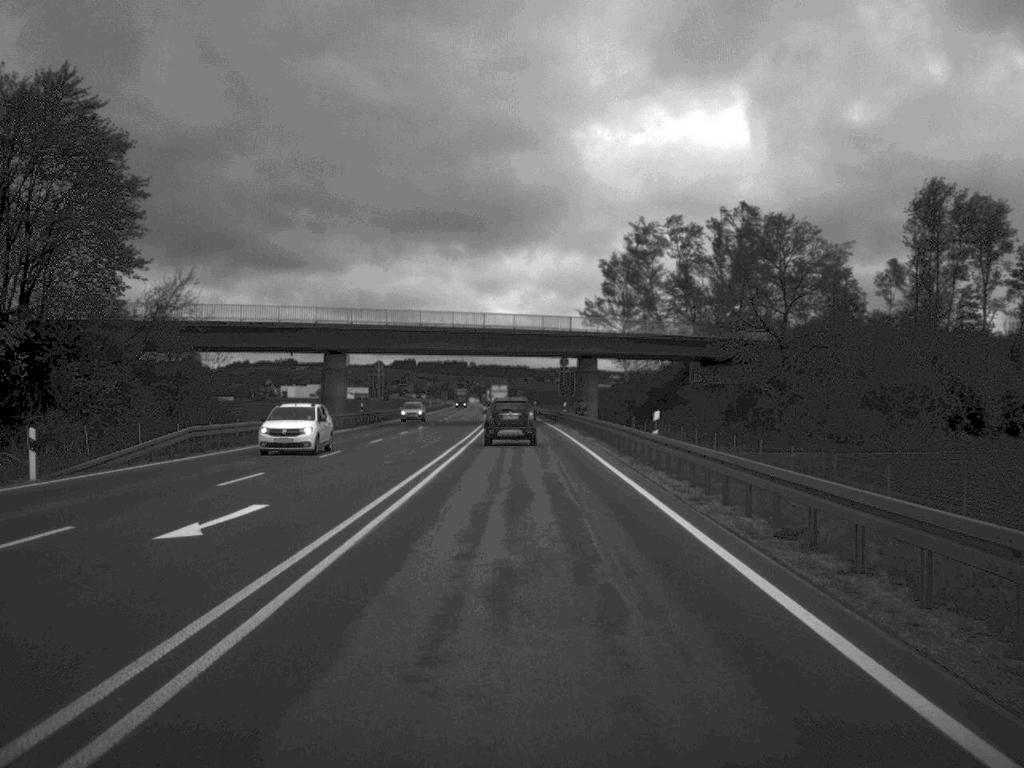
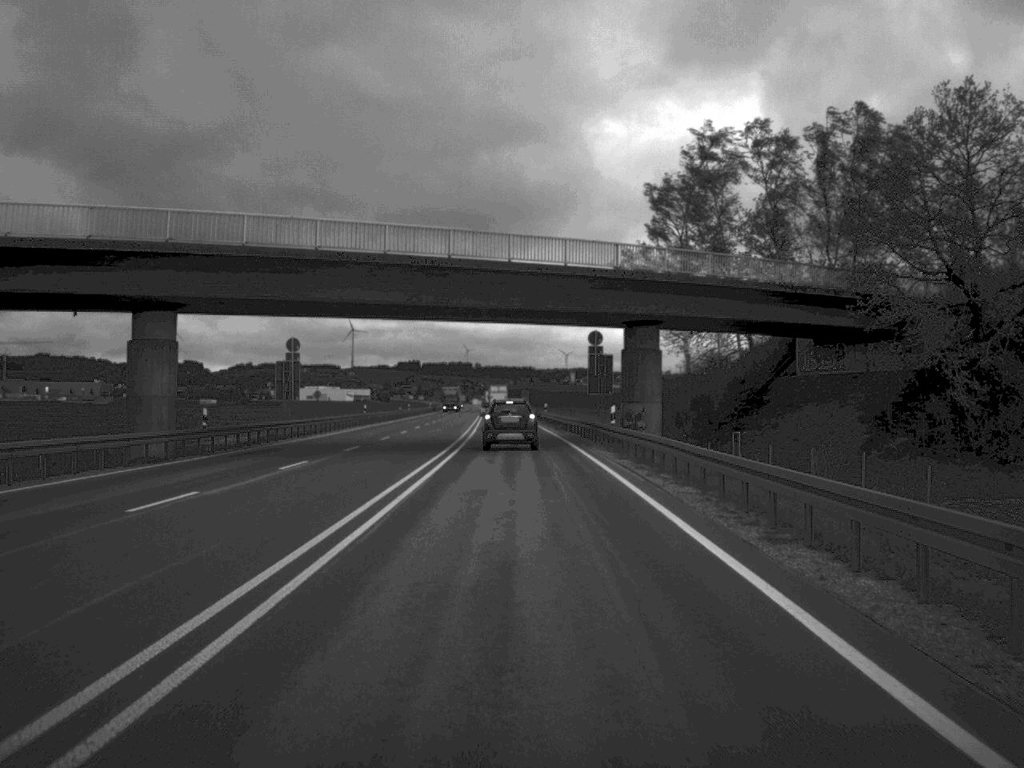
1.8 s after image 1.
(-0.1, +41.4) m; 0°
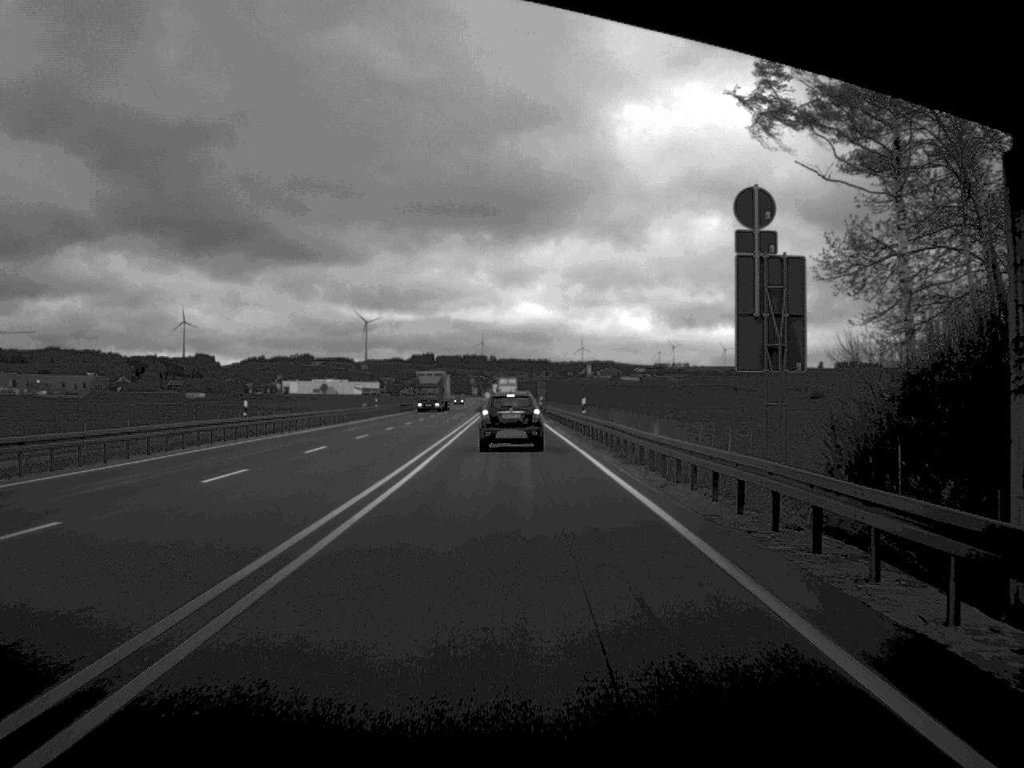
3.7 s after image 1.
(-0.2, +42.4) m; -1°
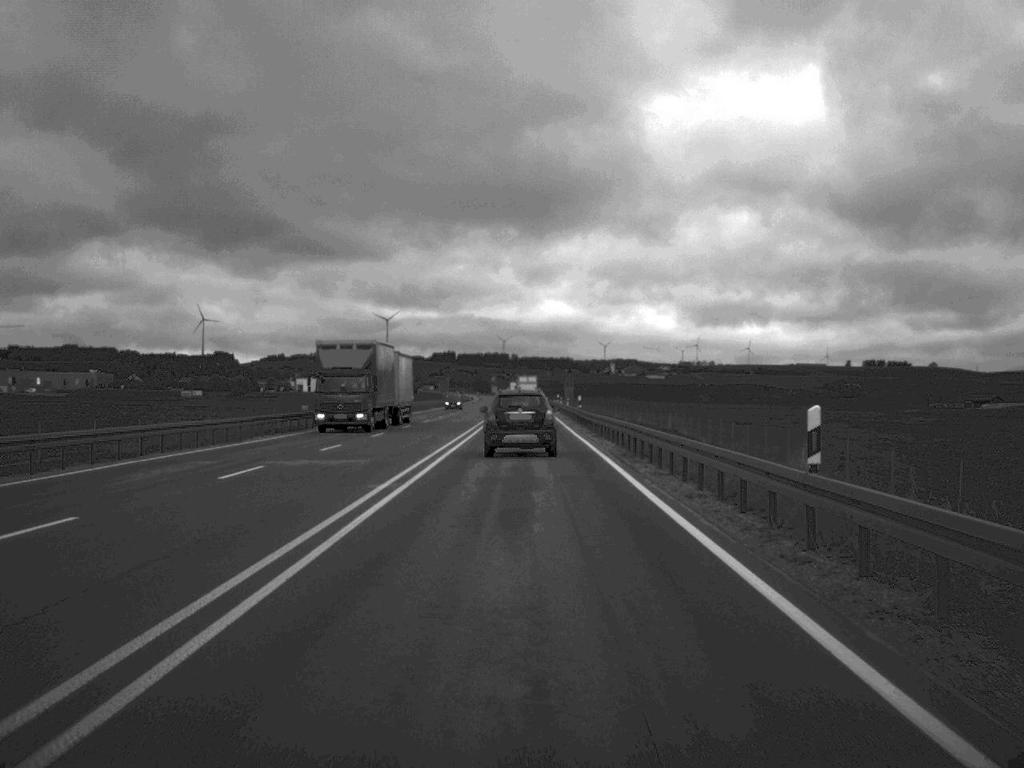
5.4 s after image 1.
(-0.4, +35.5) m; -1°
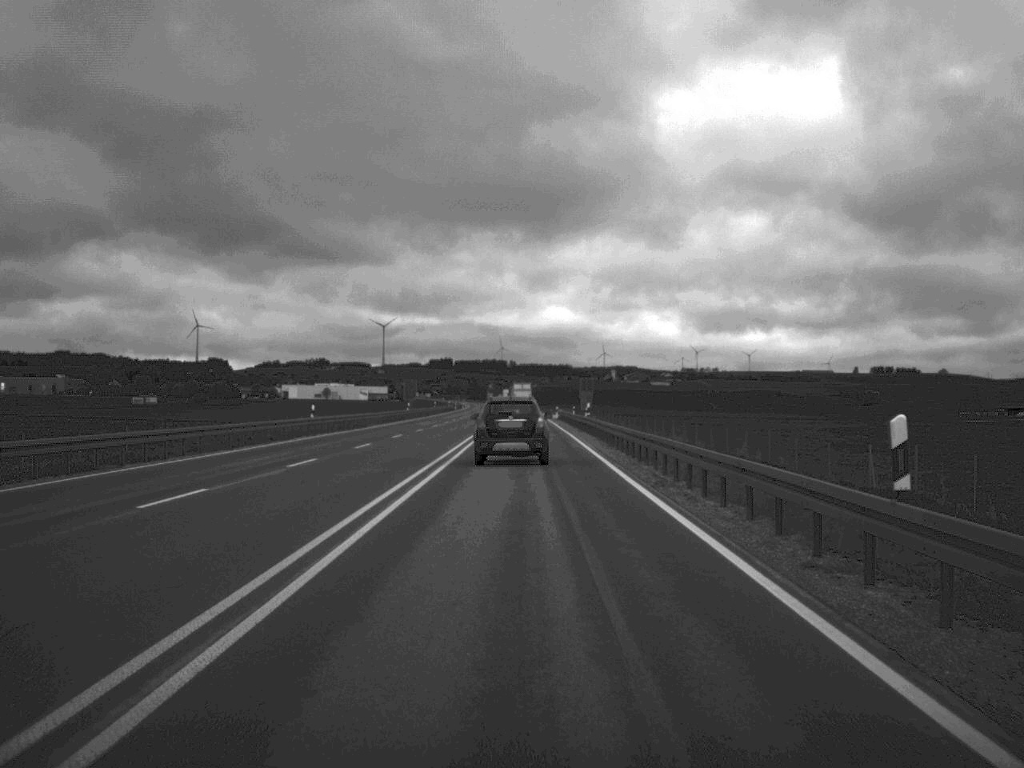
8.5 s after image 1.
(-0.2, +53.3) m; 0°
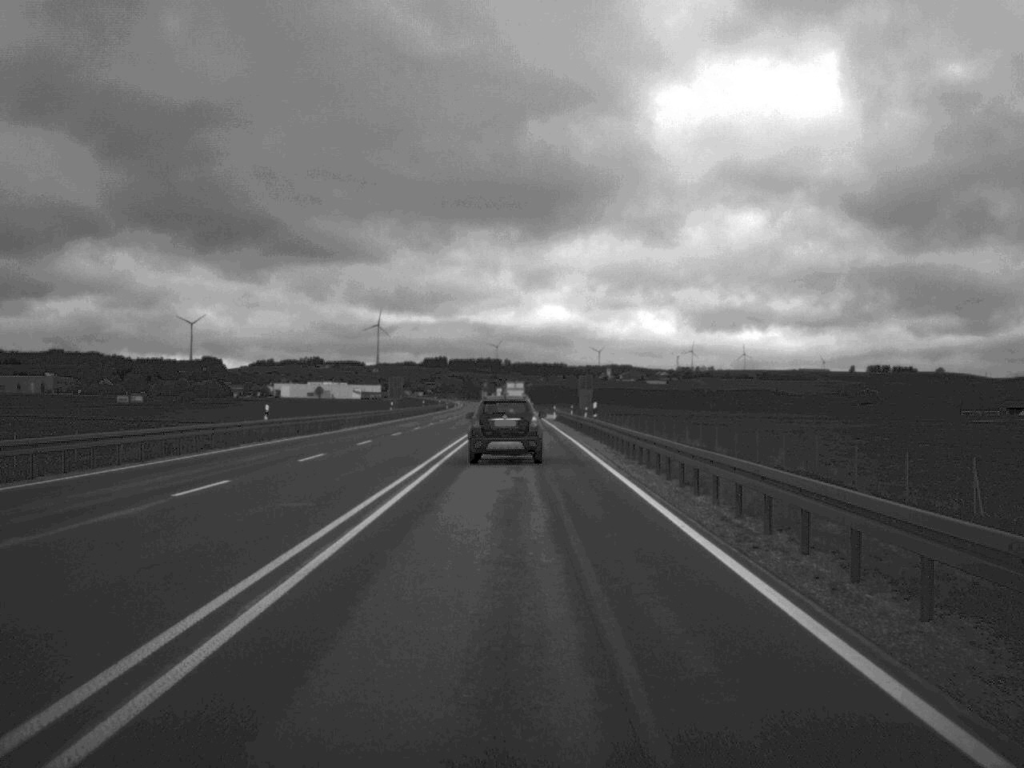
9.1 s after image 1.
(0.0, +9.6) m; 0°
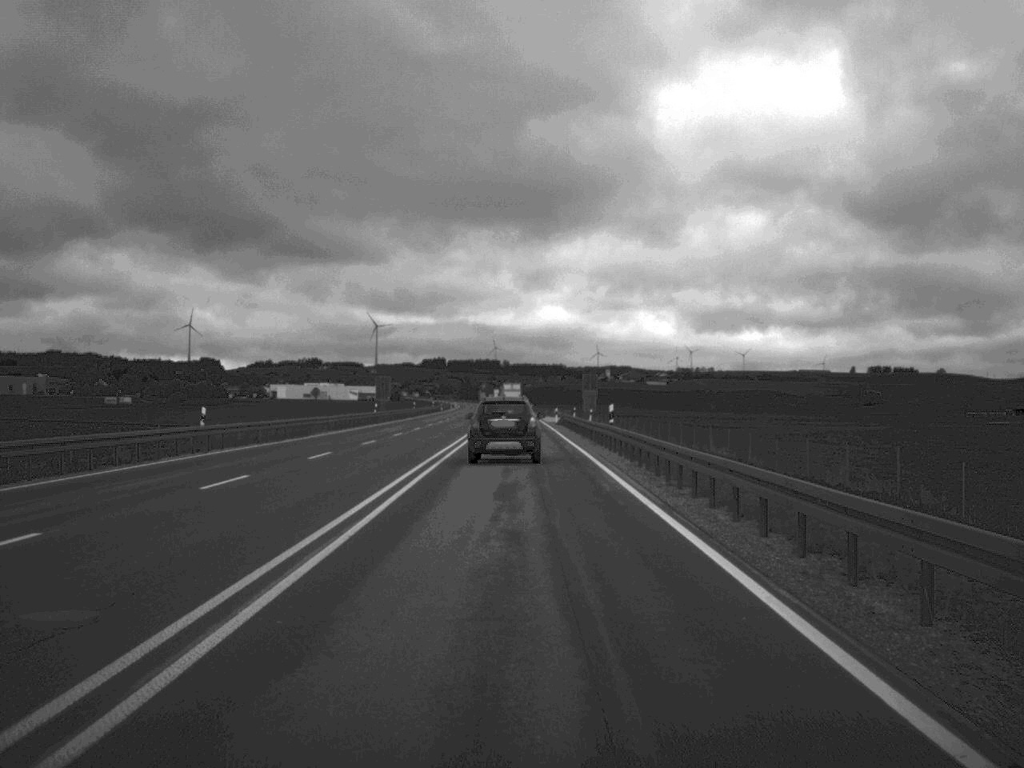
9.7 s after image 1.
(0.0, +9.9) m; 0°
